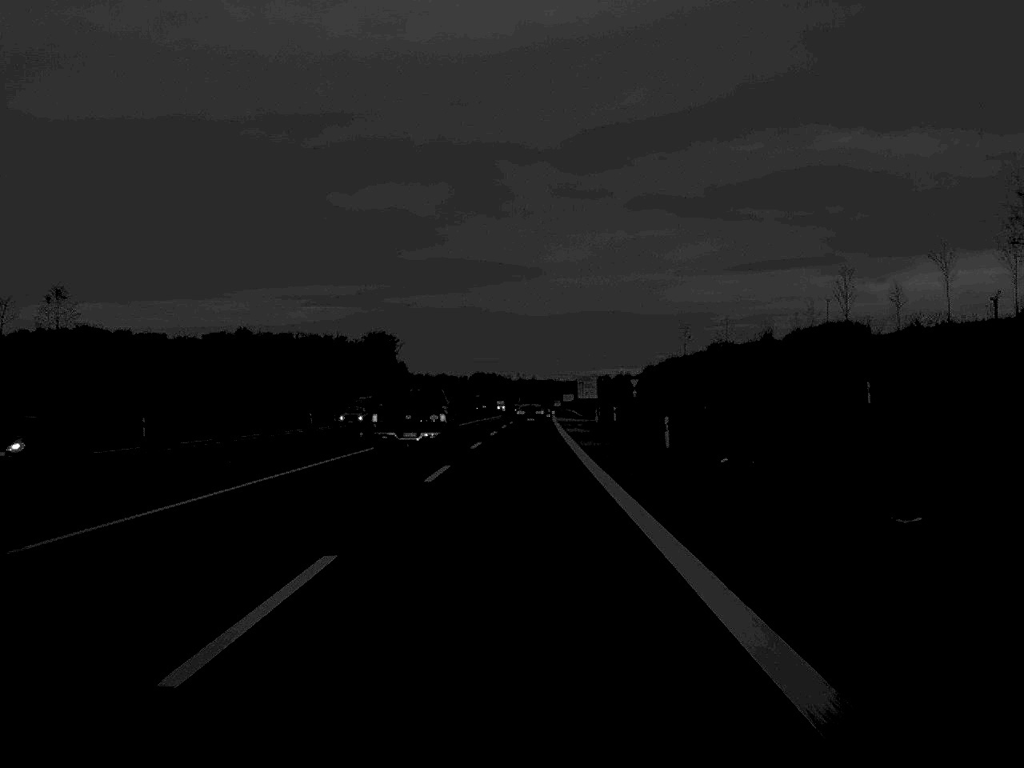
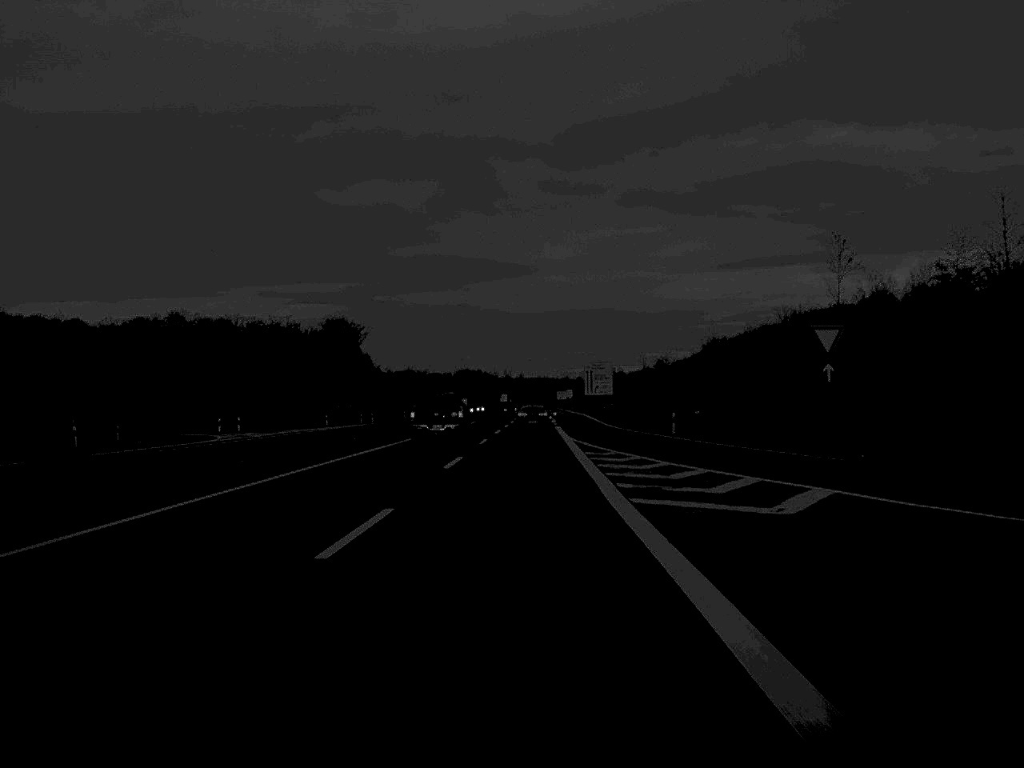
(+0.7, +83.7) m; +1°
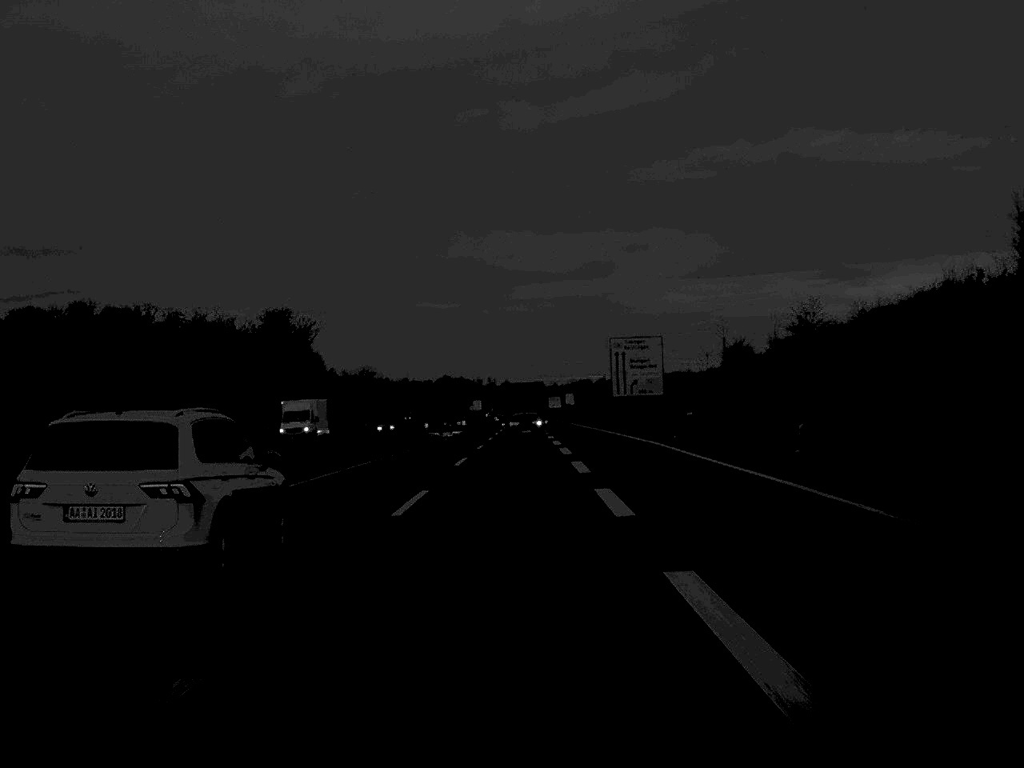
(+0.5, +83.3) m; +1°
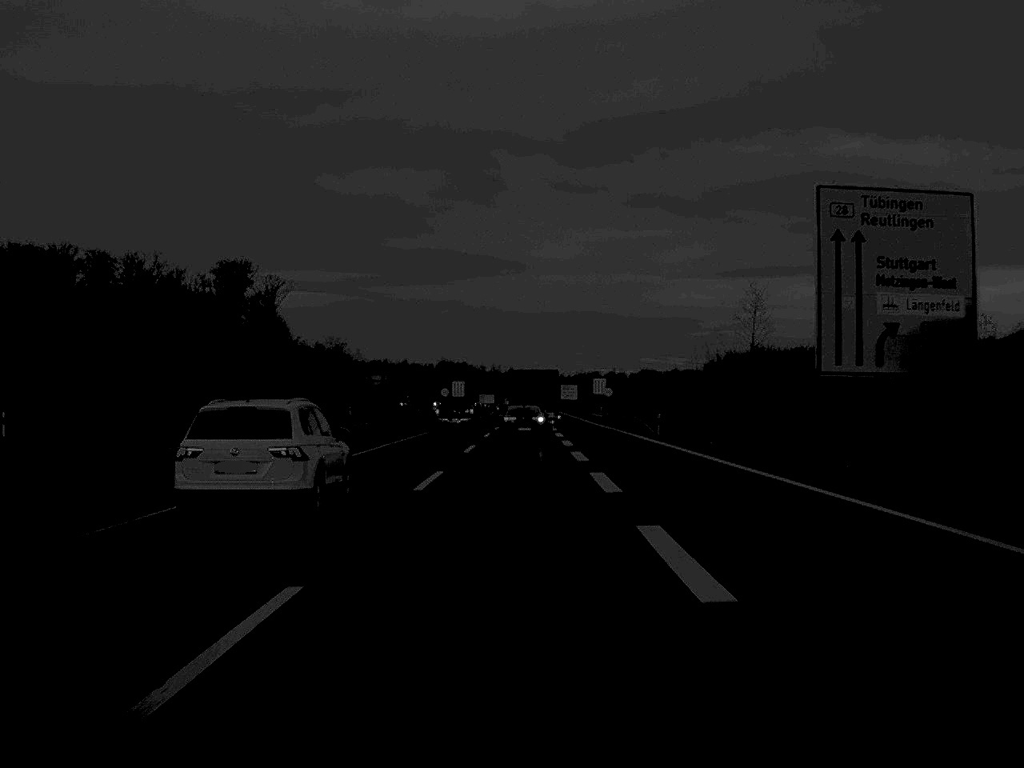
(-0.2, +68.5) m; 0°
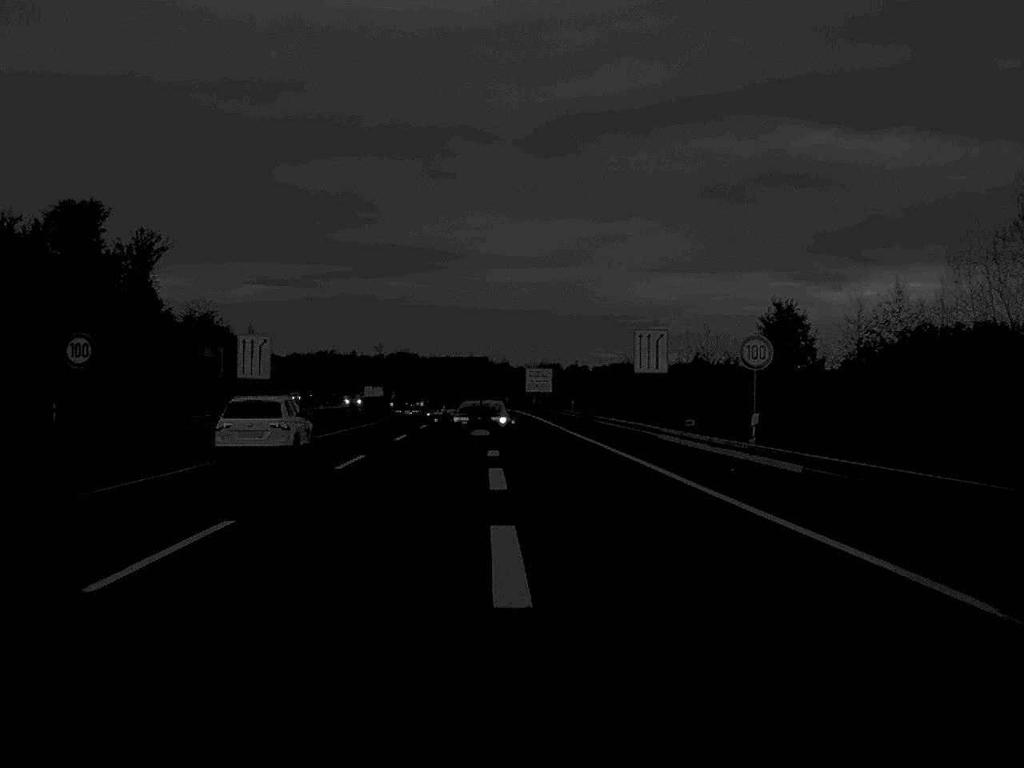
(+1.6, +84.4) m; +2°
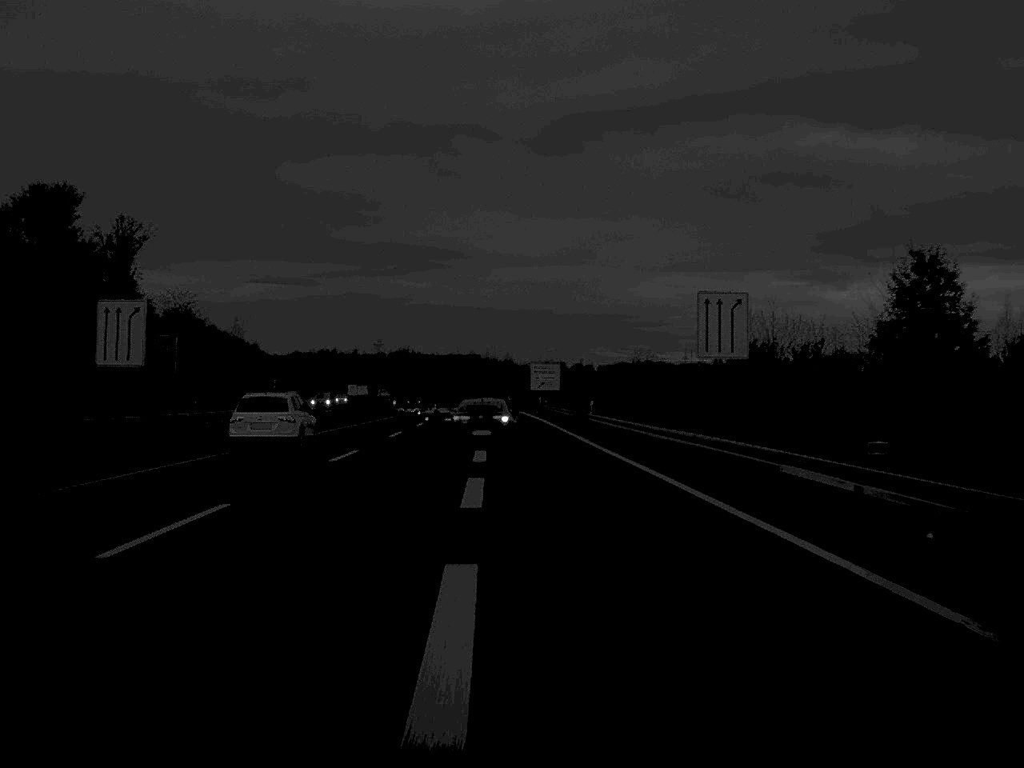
(0.0, +16.1) m; 0°
